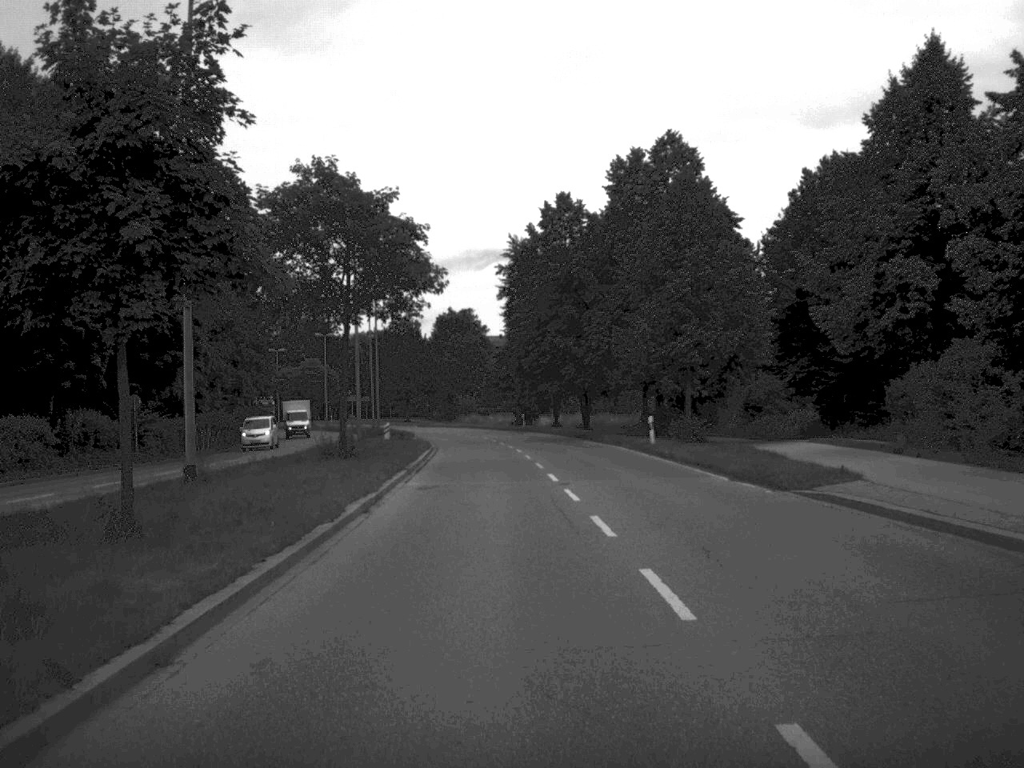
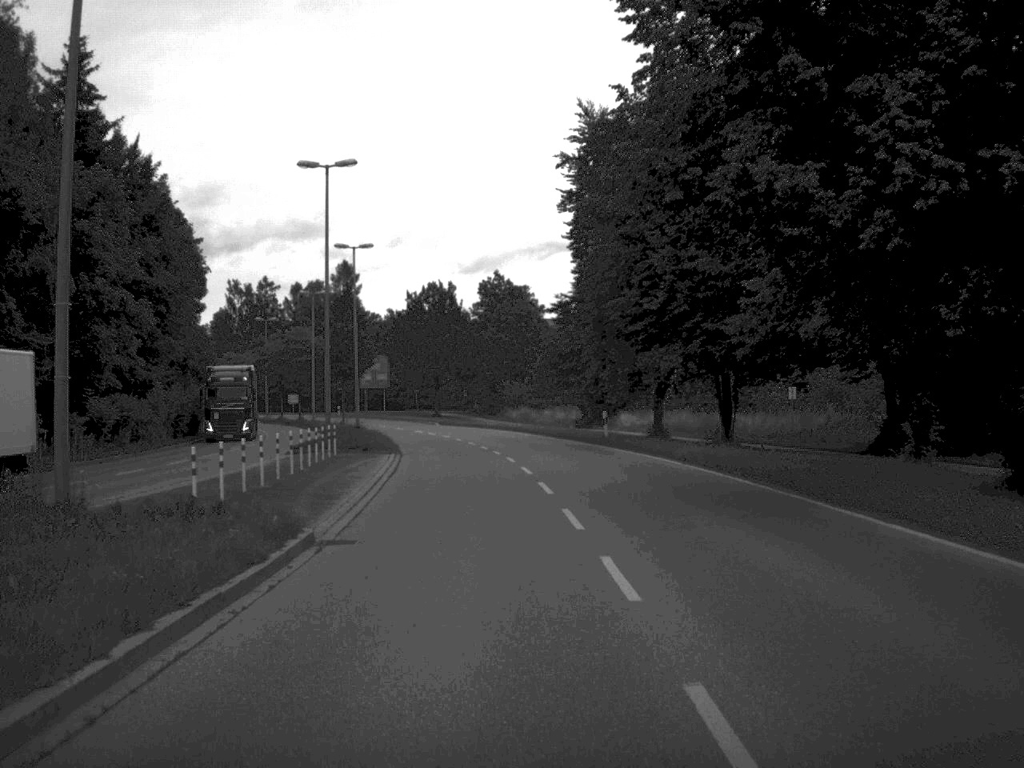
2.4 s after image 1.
(-0.9, +40.6) m; -3°
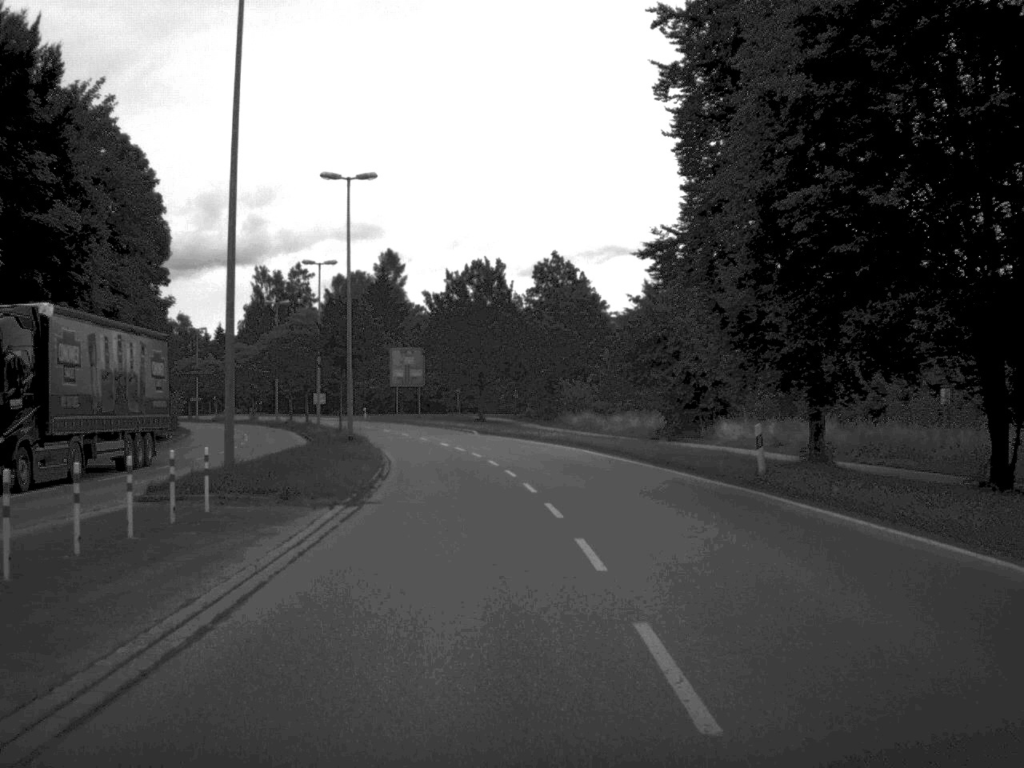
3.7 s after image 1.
(-0.5, +21.5) m; -3°
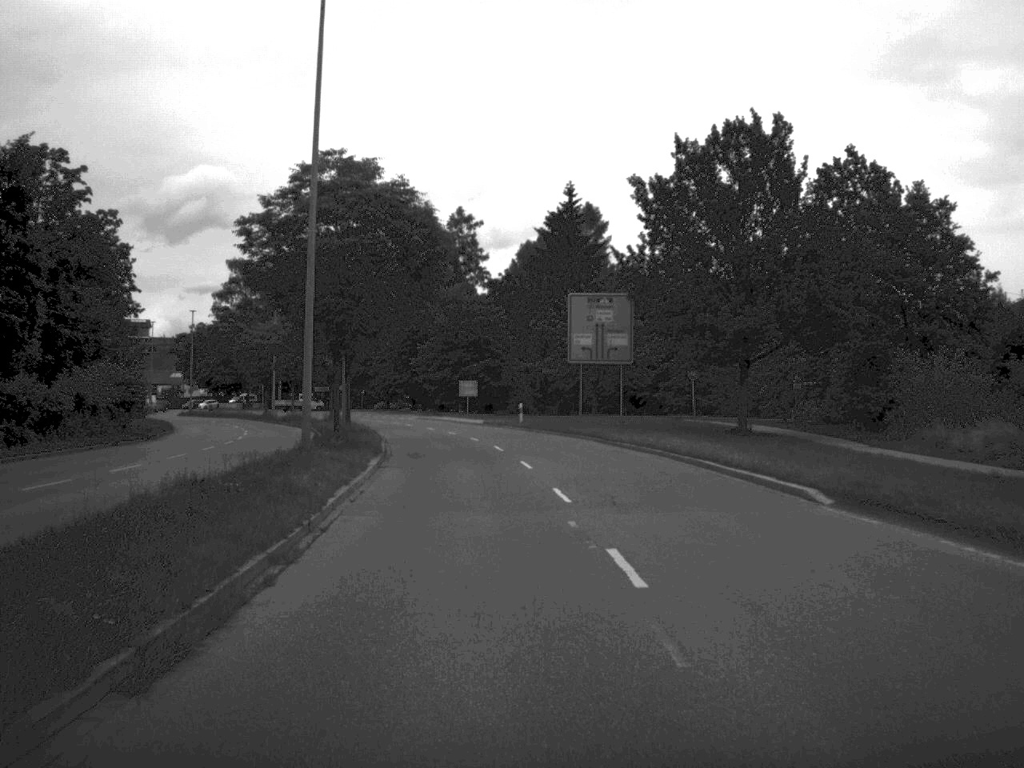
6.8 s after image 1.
(-4.0, +51.4) m; -9°
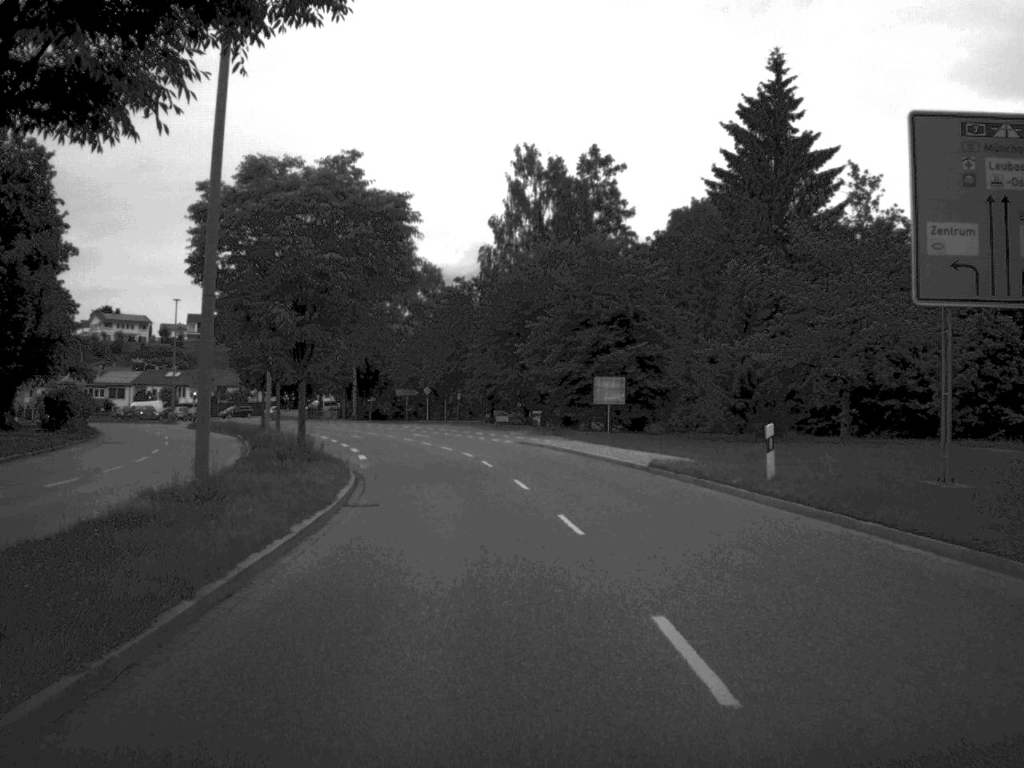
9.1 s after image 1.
(-2.0, +39.0) m; -6°
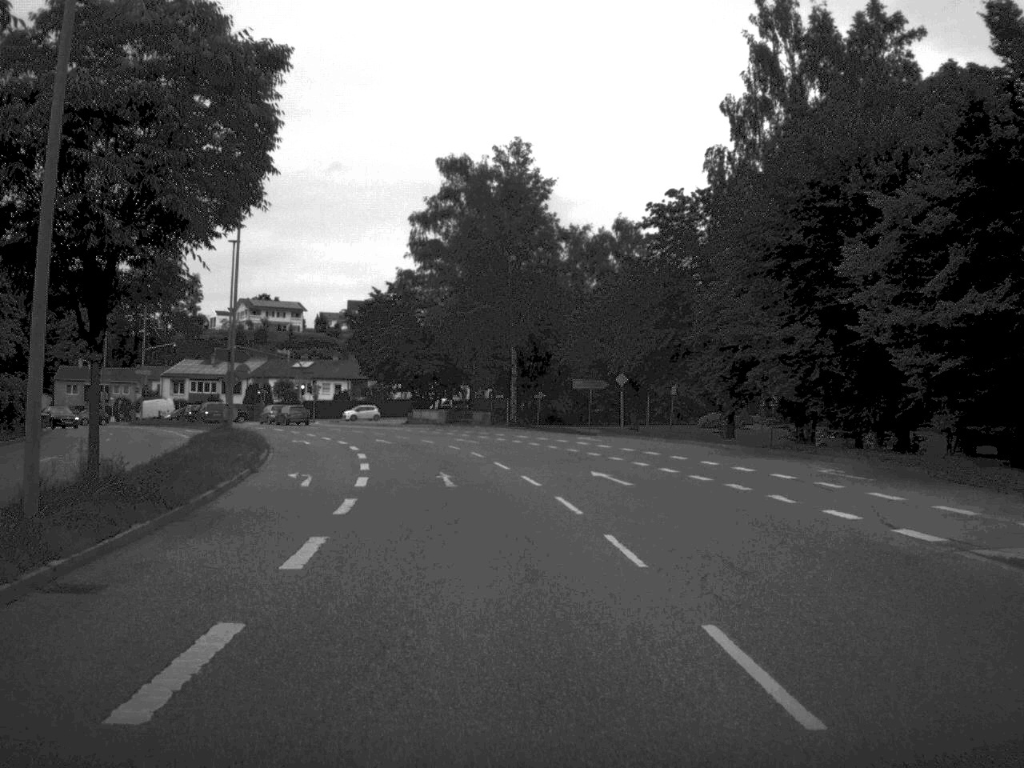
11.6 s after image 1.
(-2.9, +38.4) m; -9°
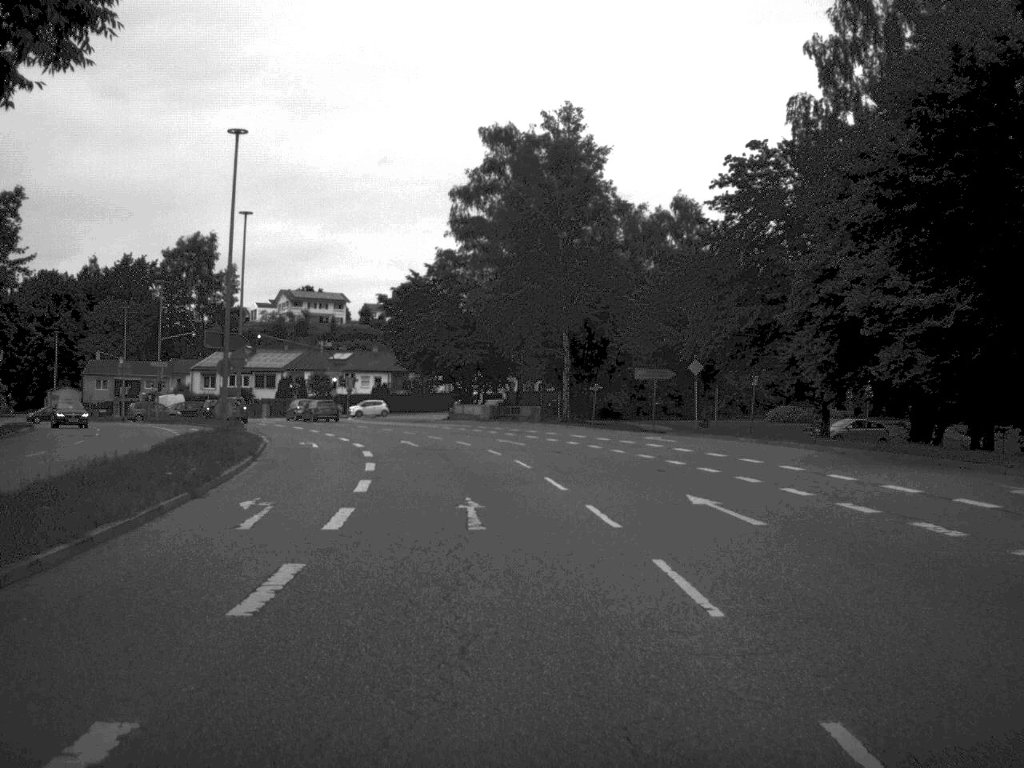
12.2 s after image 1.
(-0.2, +9.0) m; -2°
